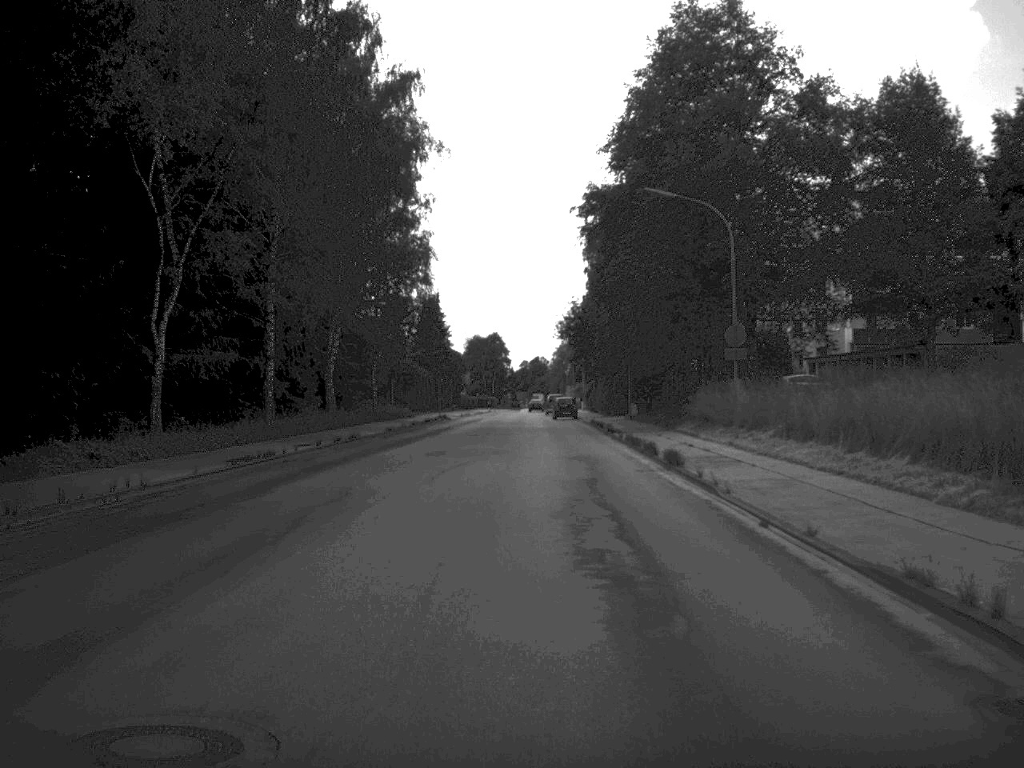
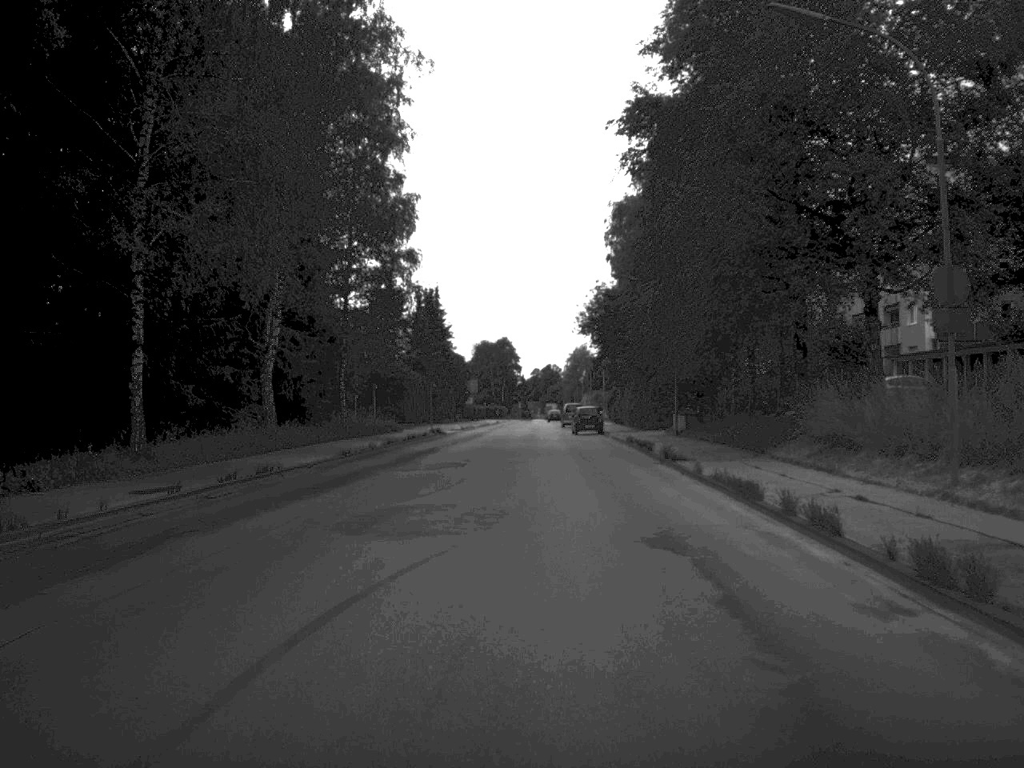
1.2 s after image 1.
(-0.1, +17.3) m; -1°
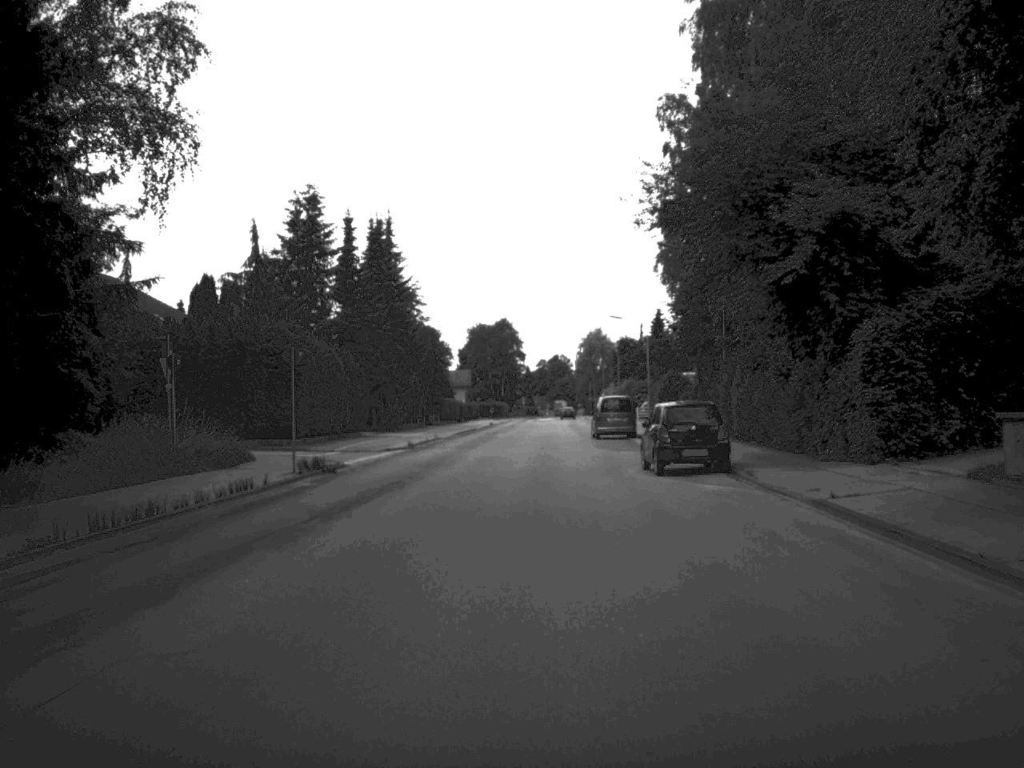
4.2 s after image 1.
(0.0, +42.3) m; -1°
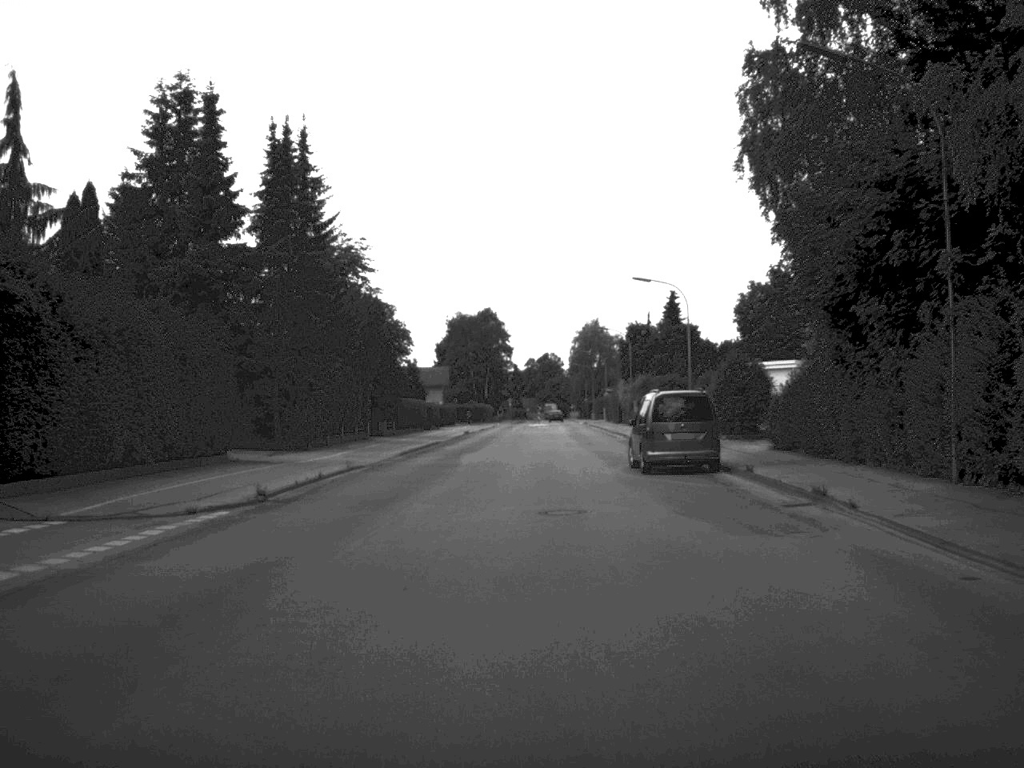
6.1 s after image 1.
(+0.1, +25.7) m; 0°
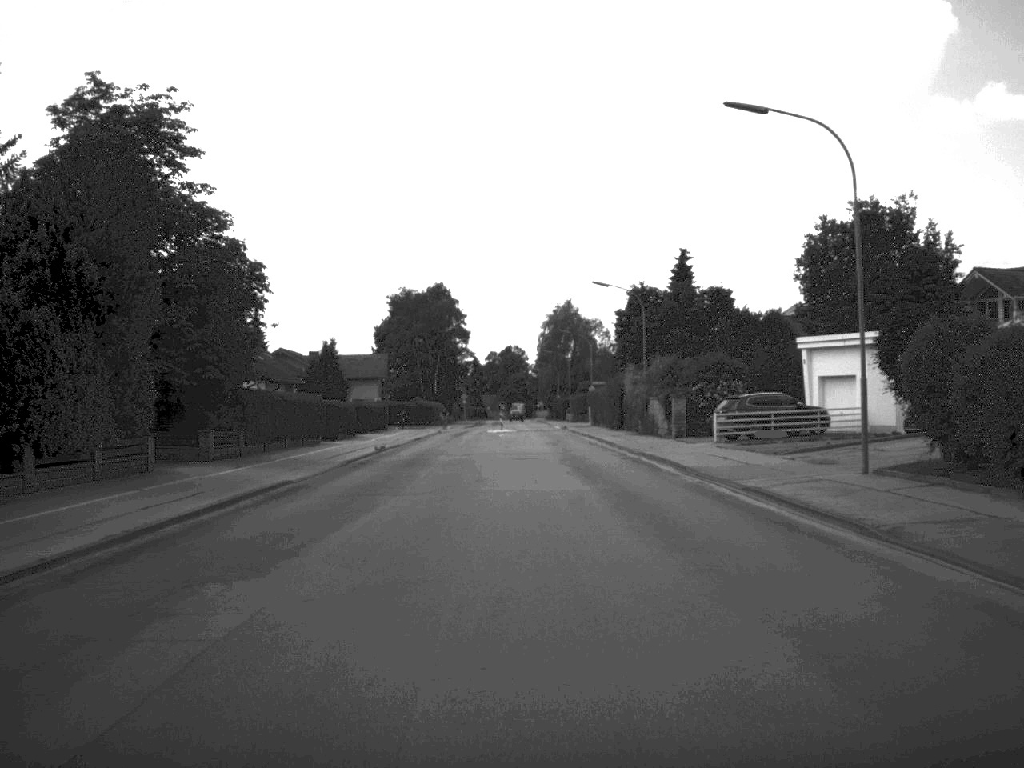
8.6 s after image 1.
(+0.2, +32.8) m; +2°
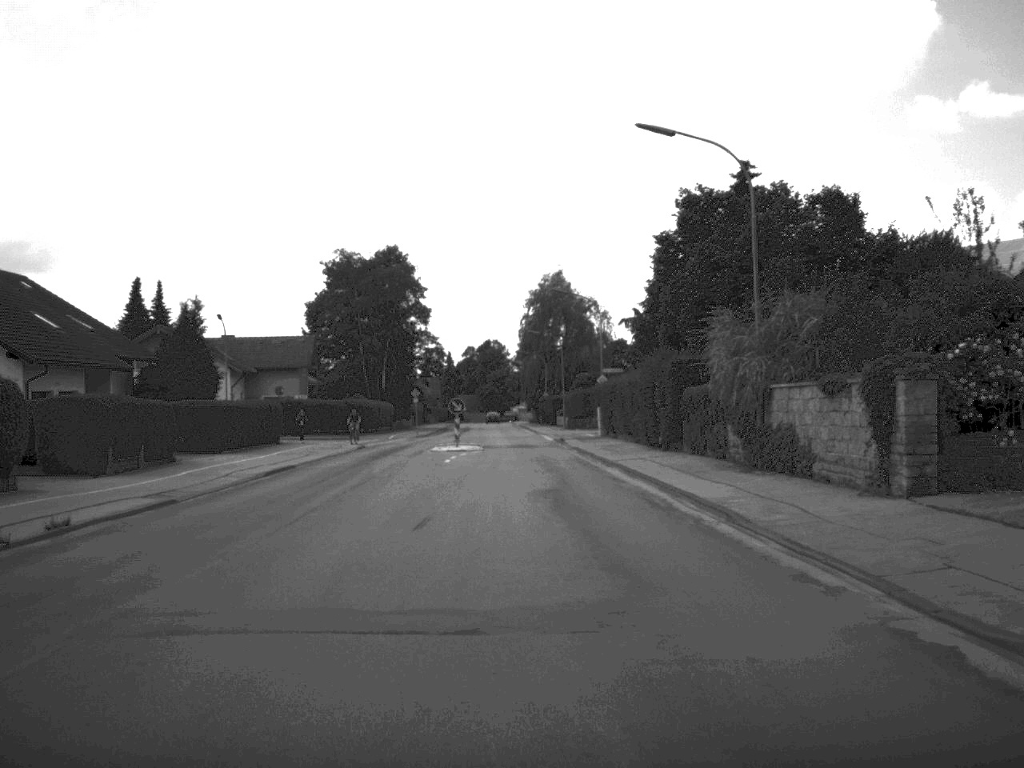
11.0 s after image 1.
(+0.3, +33.3) m; +1°
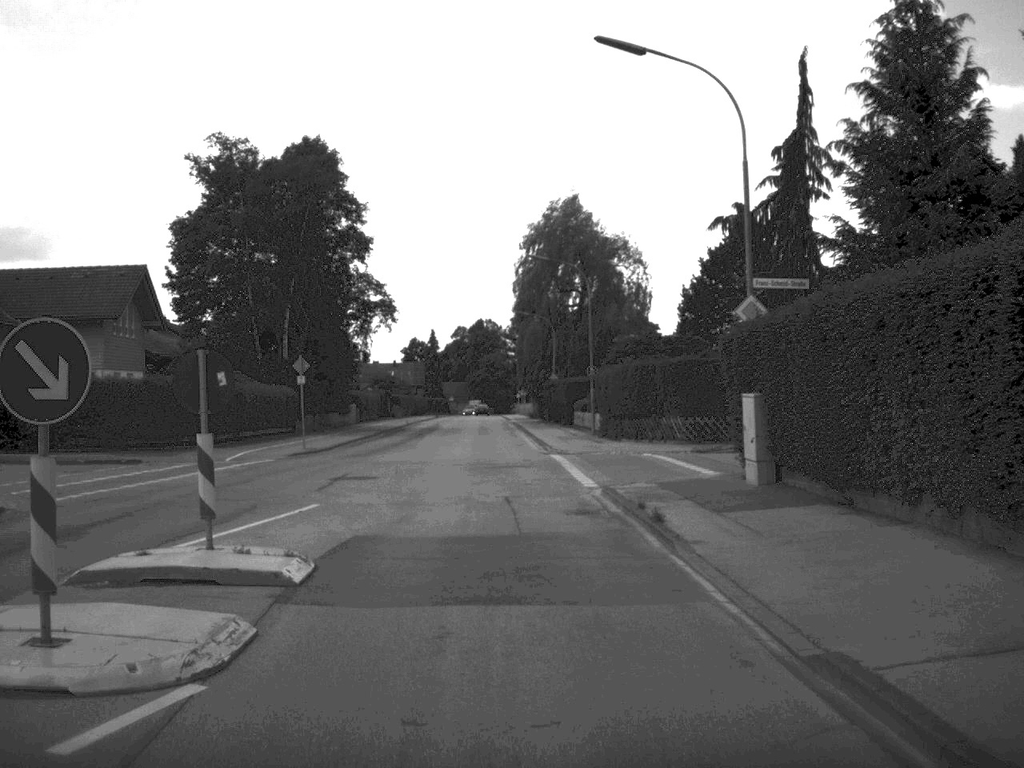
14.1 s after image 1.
(0.0, +41.0) m; 0°
